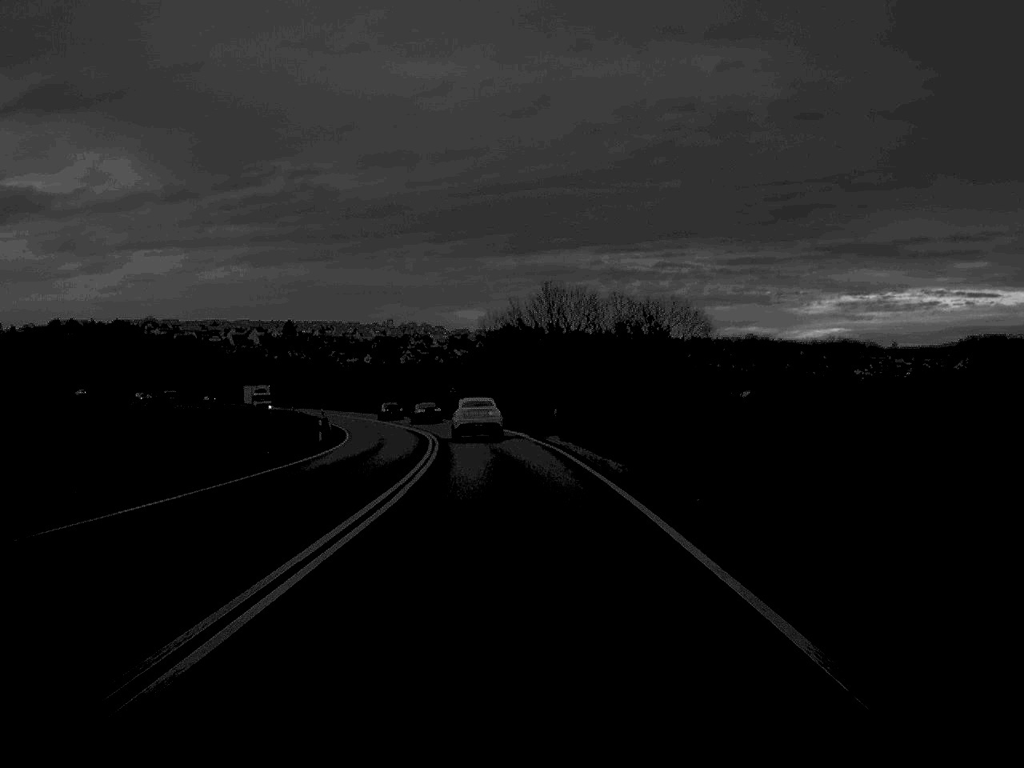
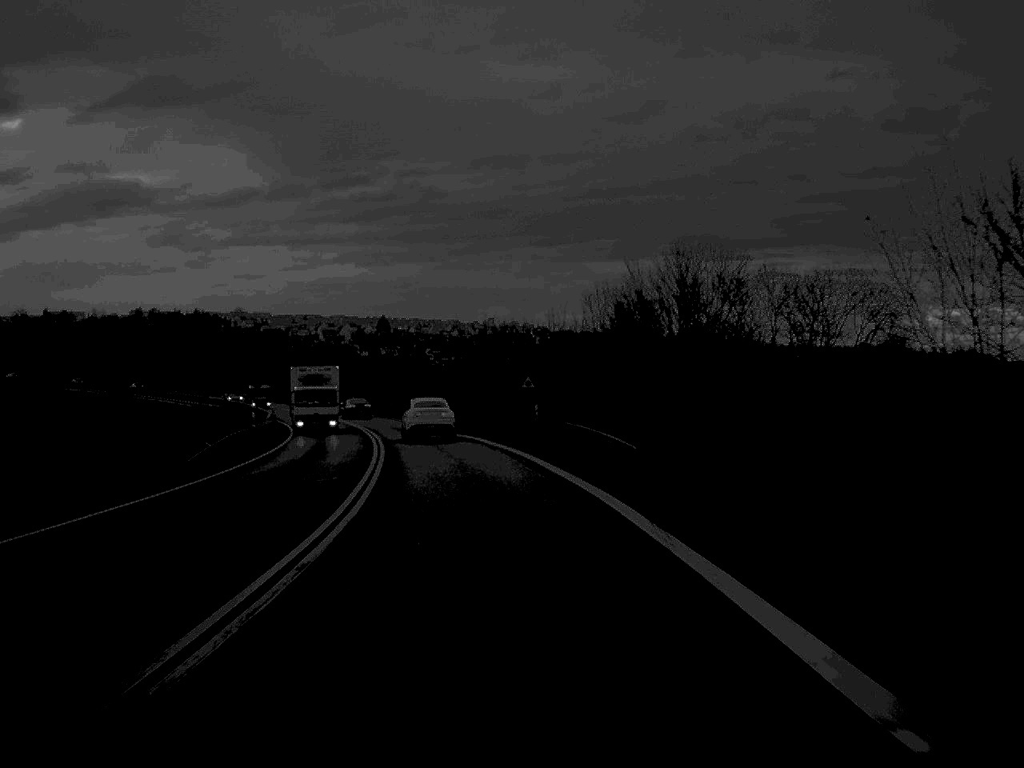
(-1.6, +52.3) m; -5°
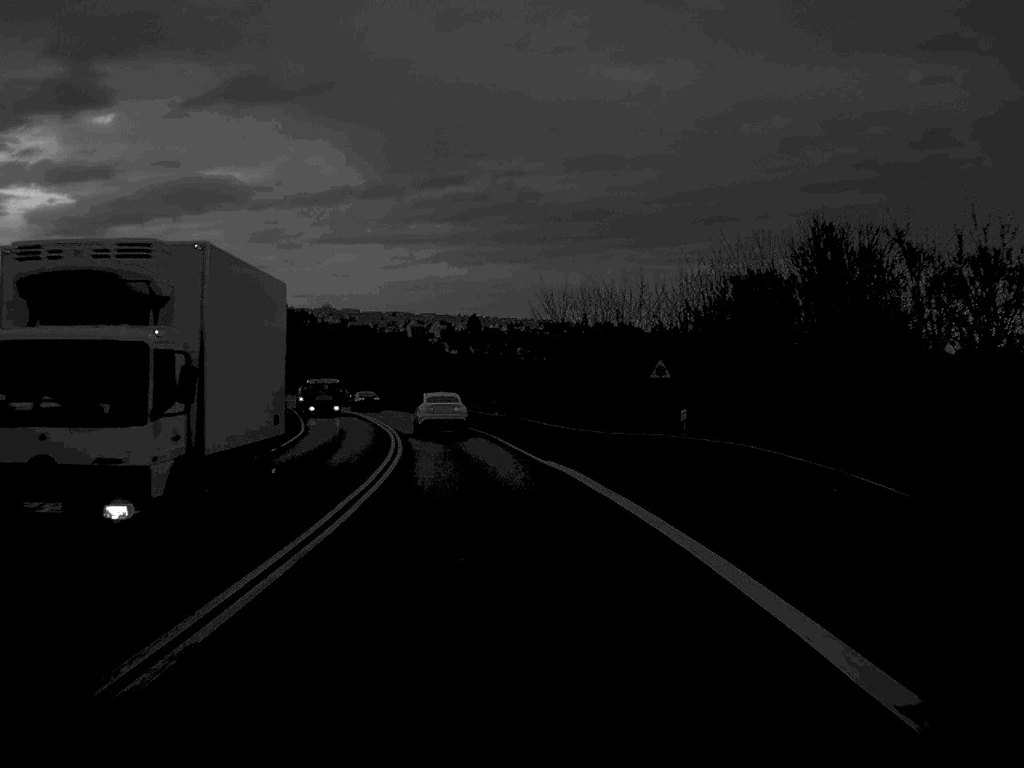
(-0.9, +24.2) m; -4°
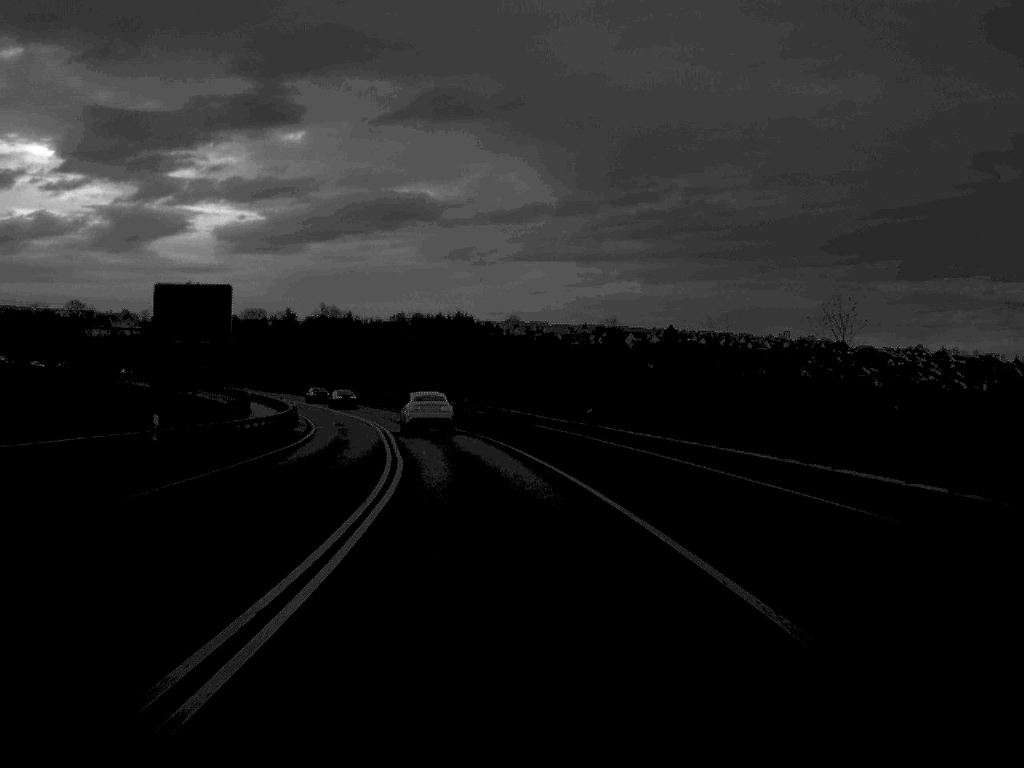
(-5.1, +64.3) m; -9°
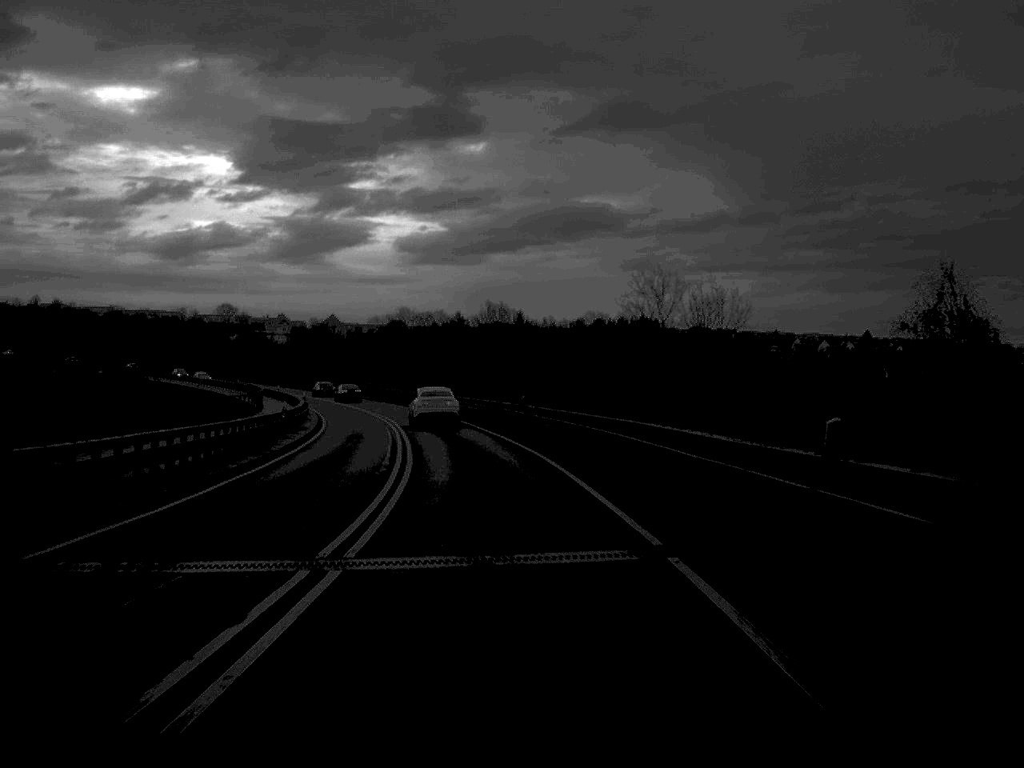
(-3.7, +52.3) m; -8°
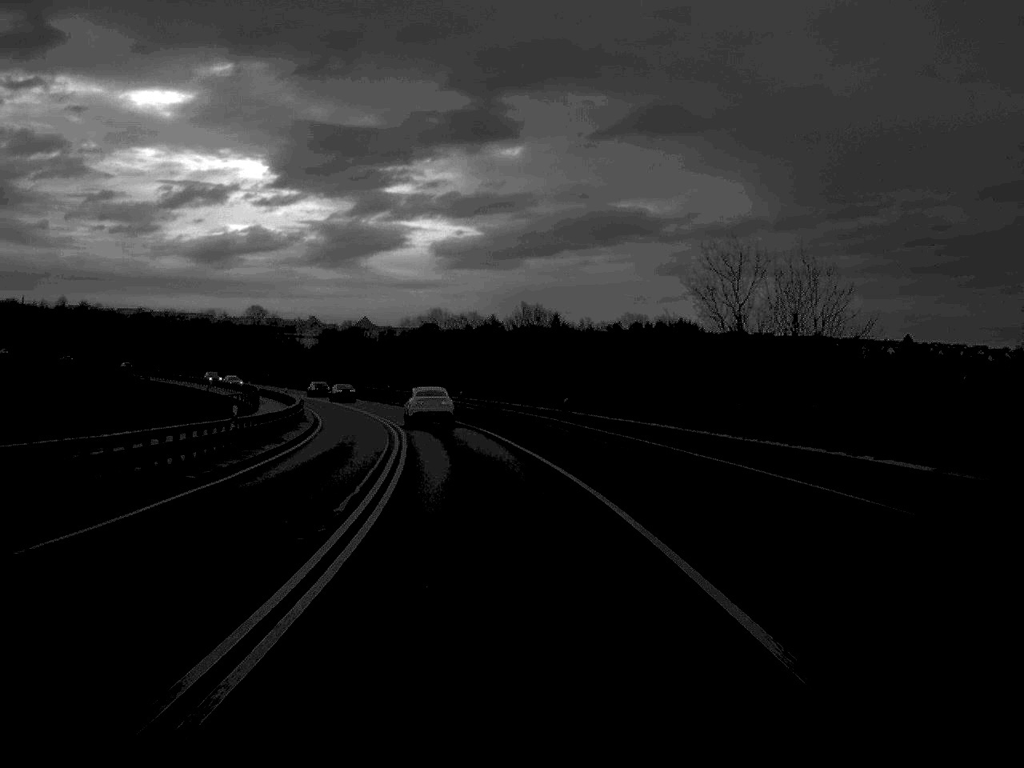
(-0.2, +12.5) m; -2°
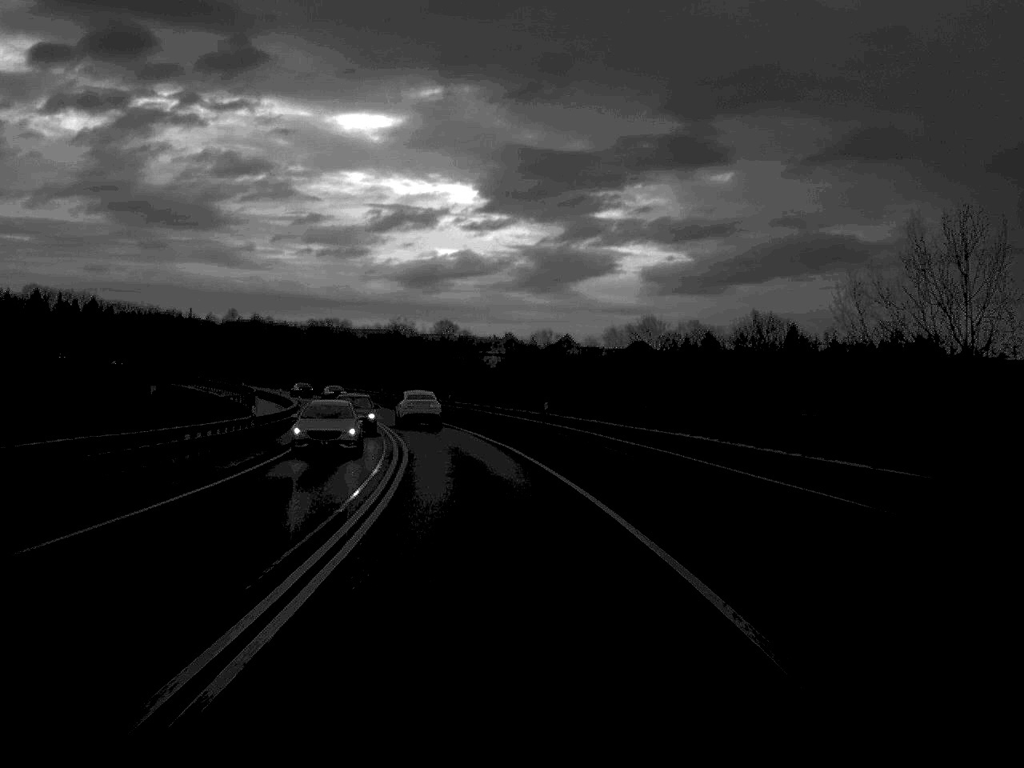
(-5.4, +65.6) m; -9°
